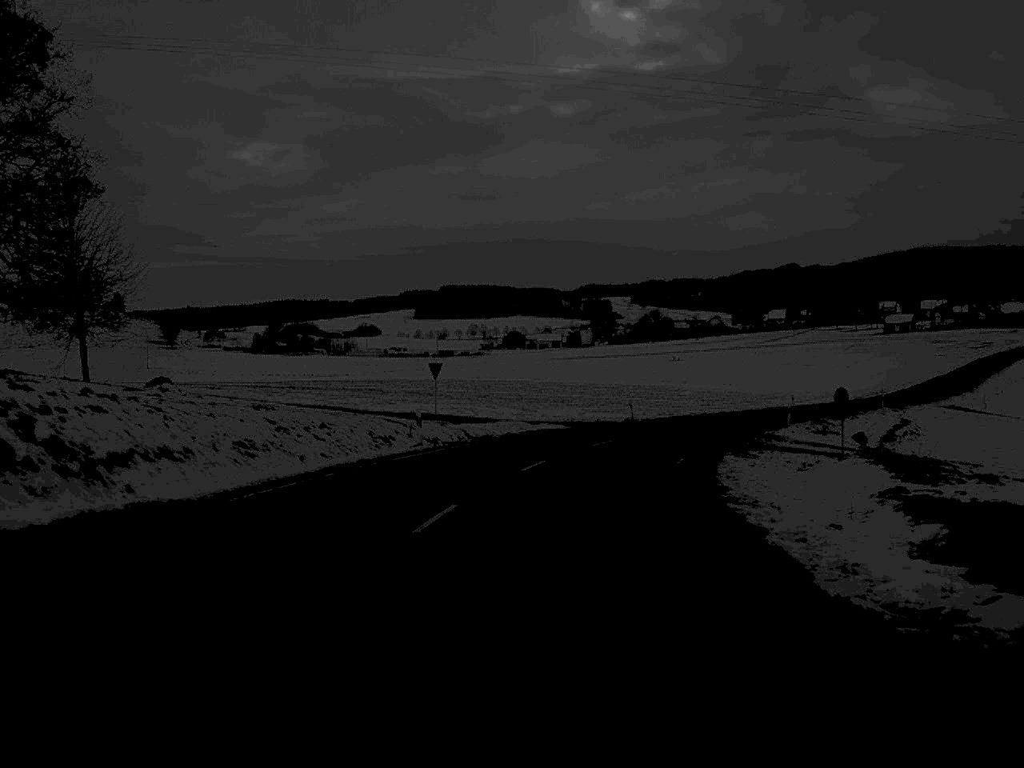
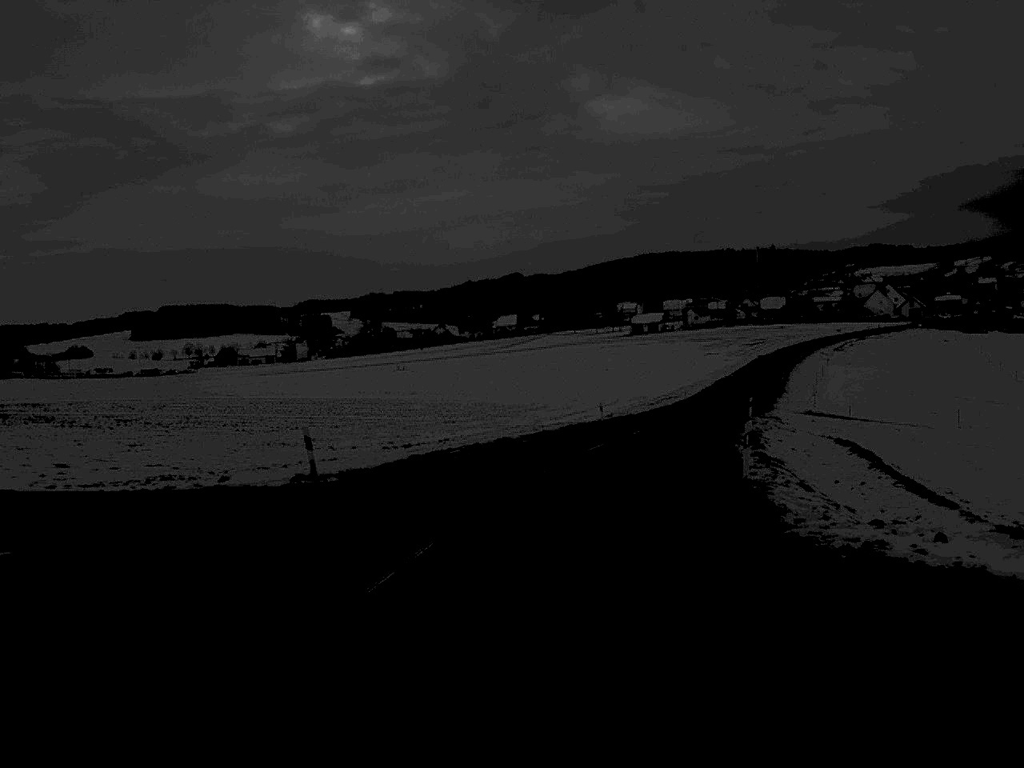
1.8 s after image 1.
(+4.0, +39.7) m; +13°
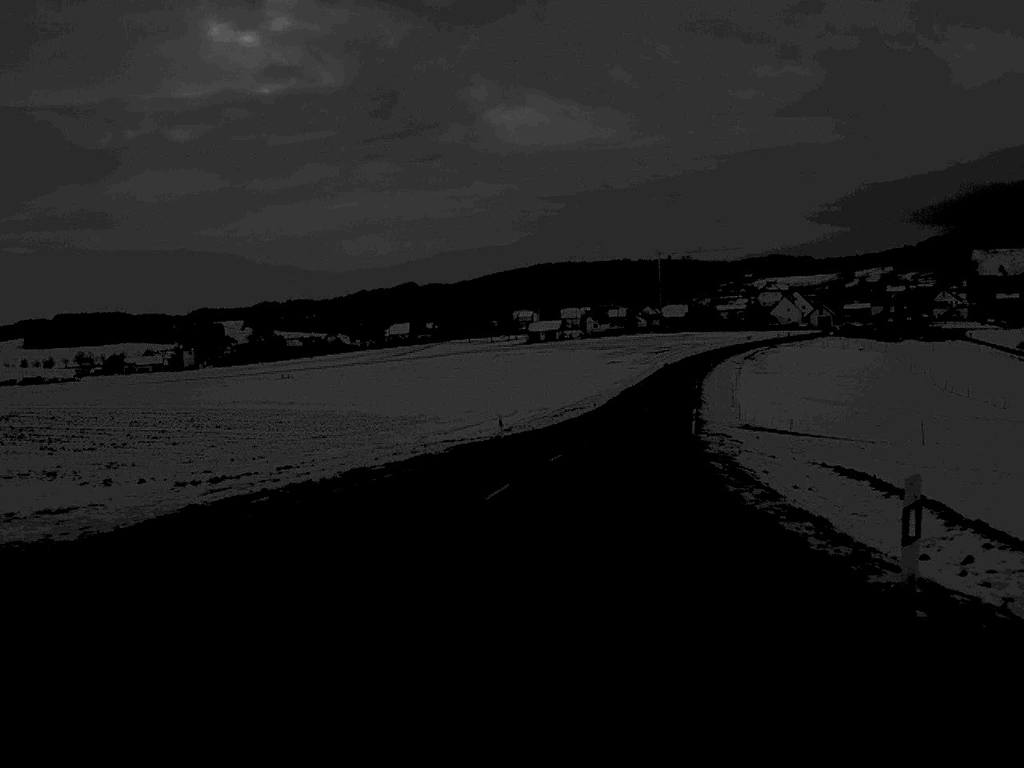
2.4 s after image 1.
(+0.6, +14.1) m; +5°
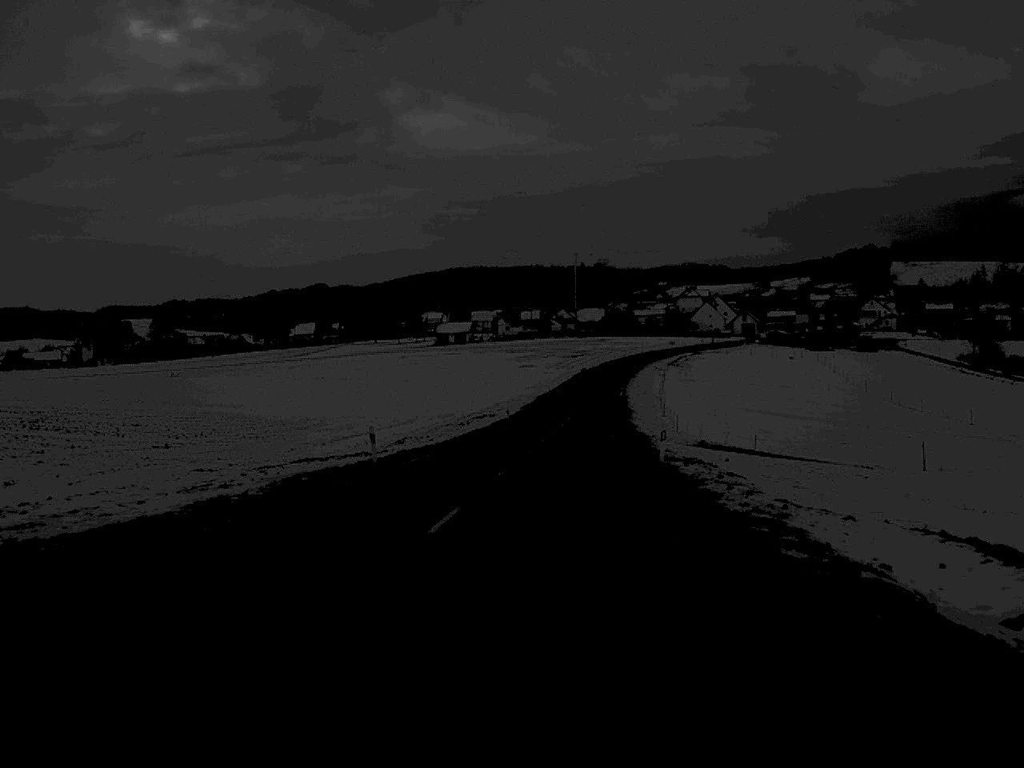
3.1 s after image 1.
(+0.6, +16.3) m; +4°
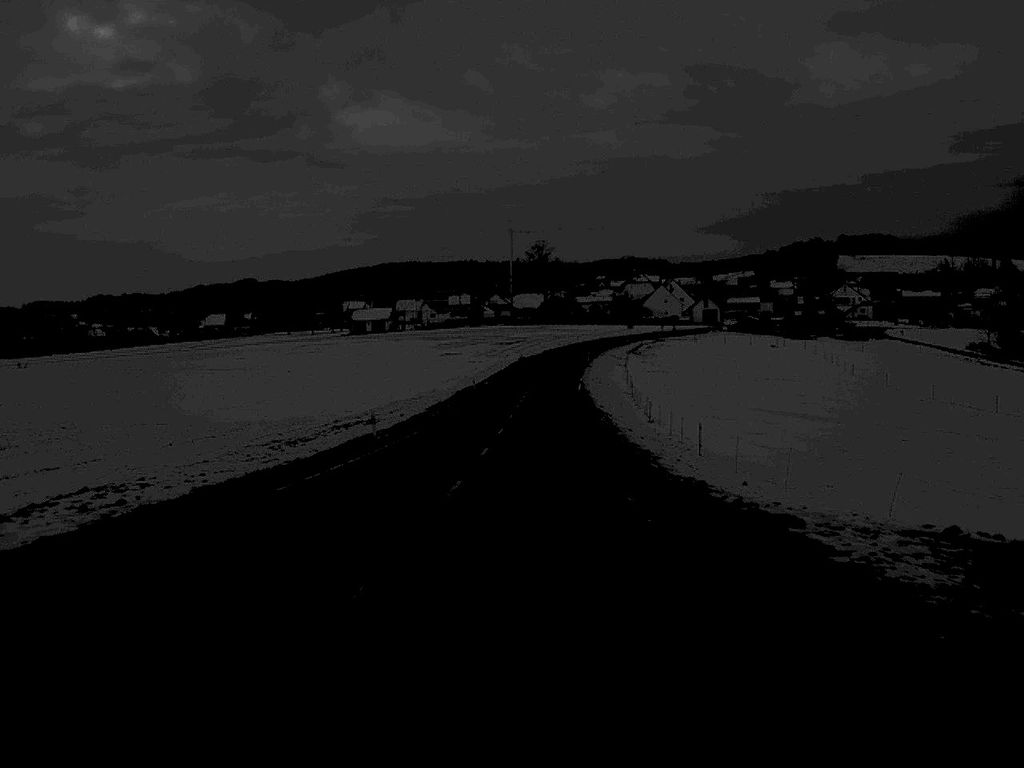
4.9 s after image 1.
(+1.4, +42.7) m; +3°
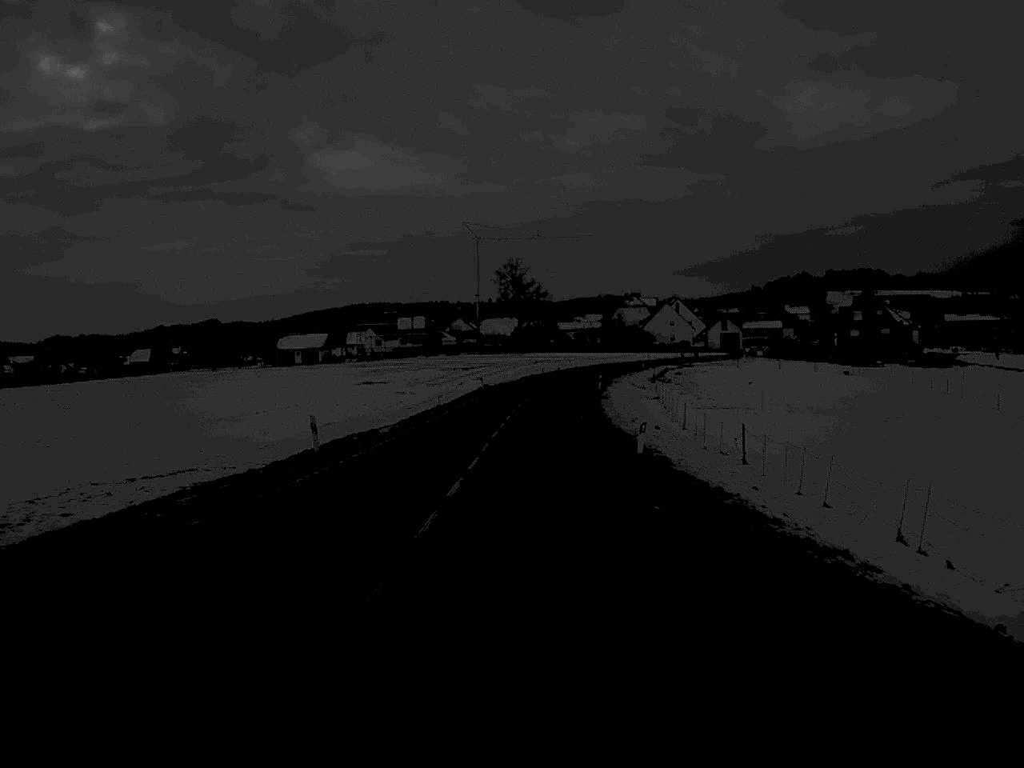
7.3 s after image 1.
(+0.6, +60.2) m; +1°
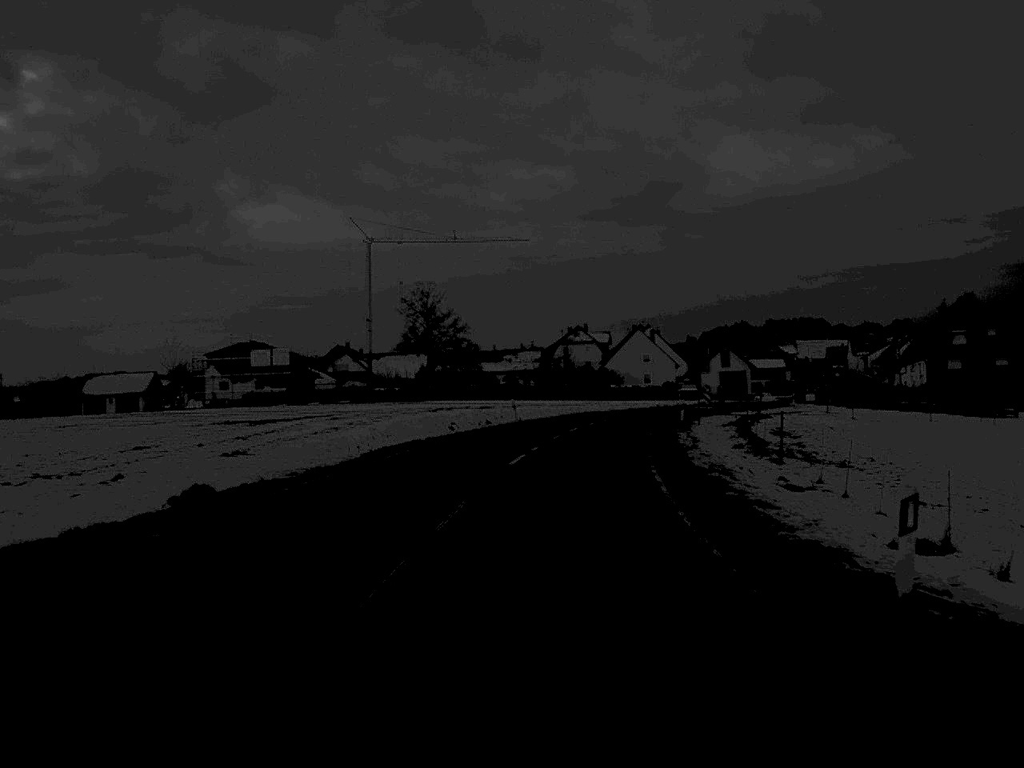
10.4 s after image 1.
(+1.5, +70.1) m; +4°
